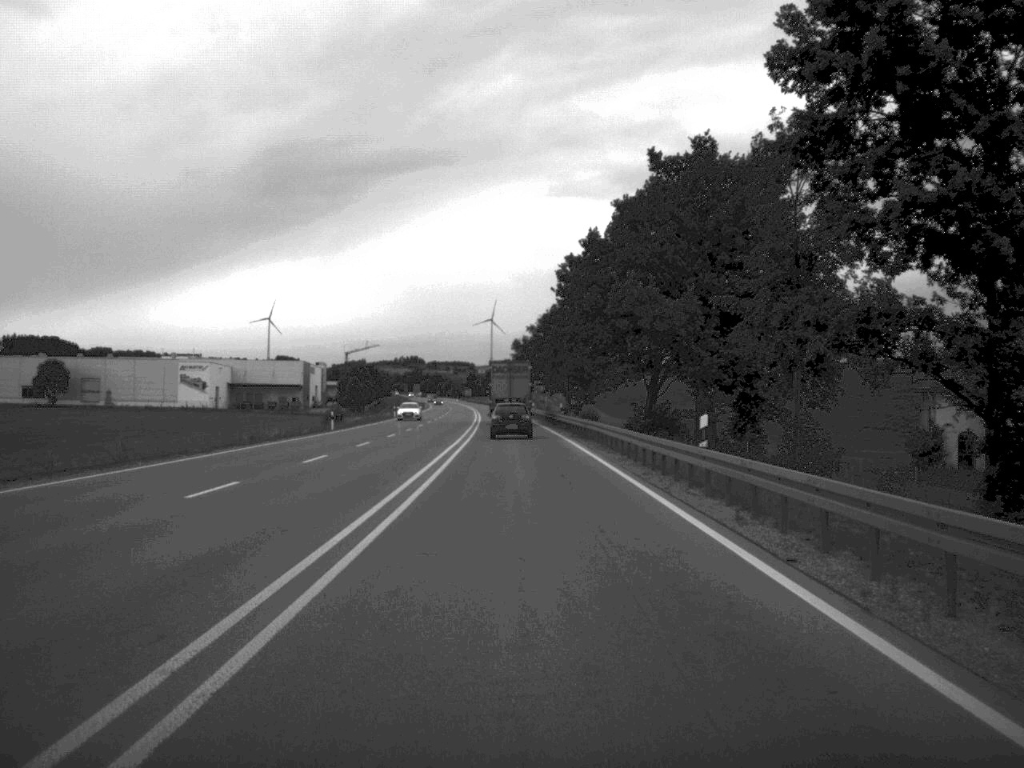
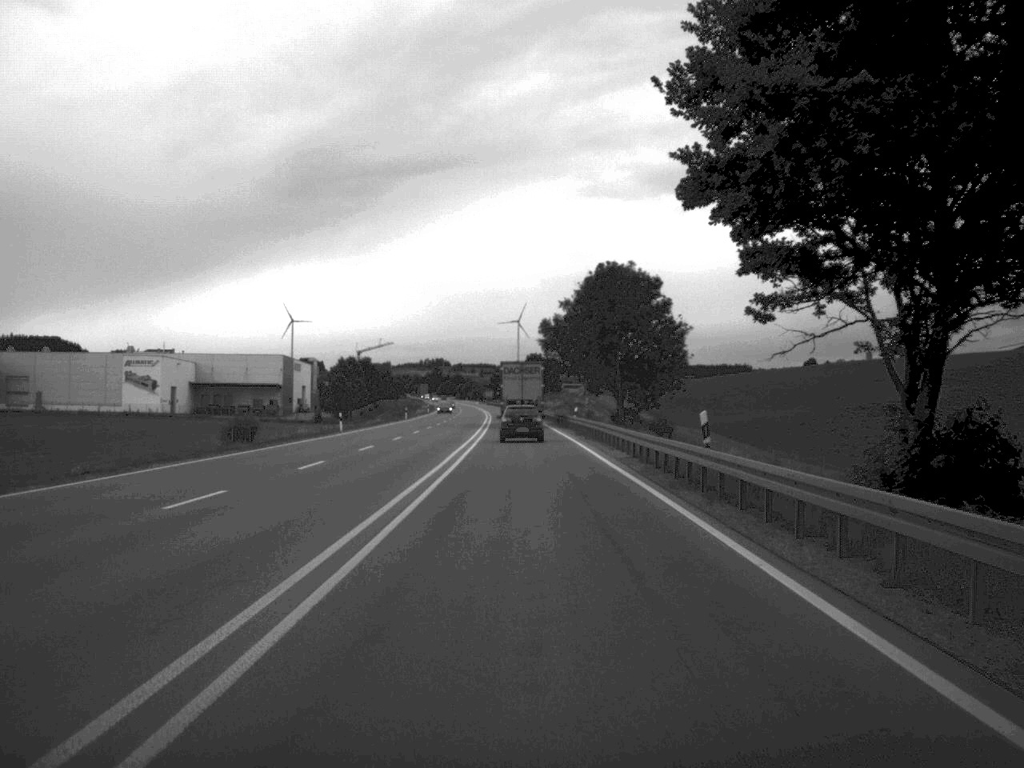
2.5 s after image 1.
(-0.6, +49.7) m; -1°
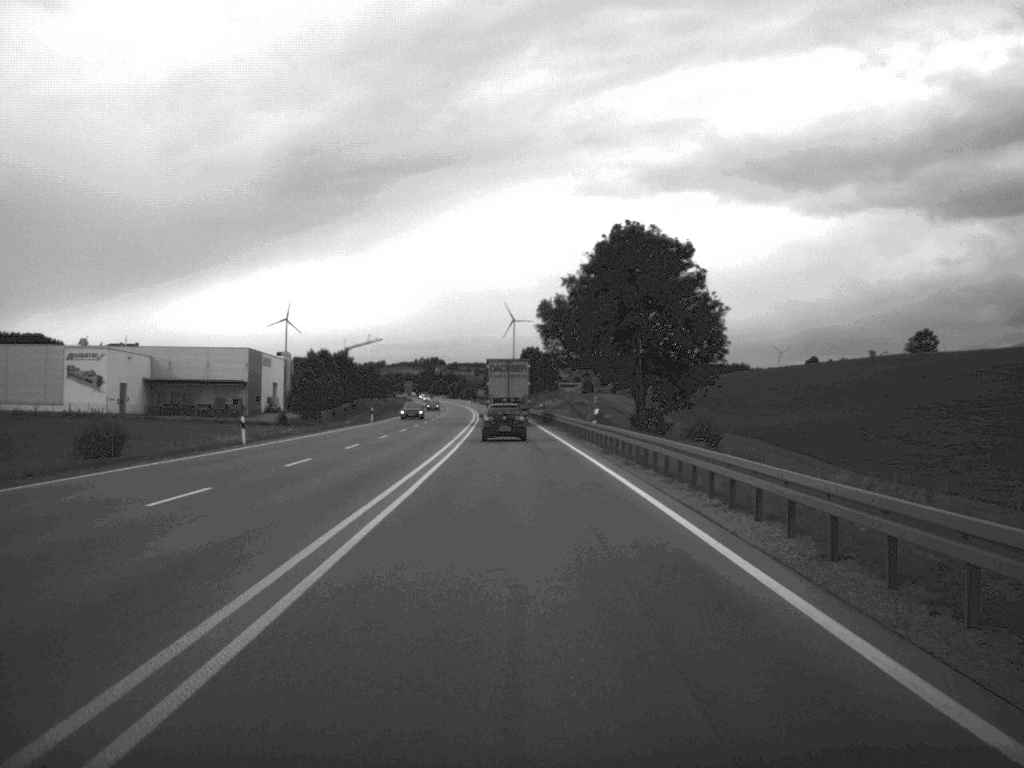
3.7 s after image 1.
(0.0, +24.0) m; 0°
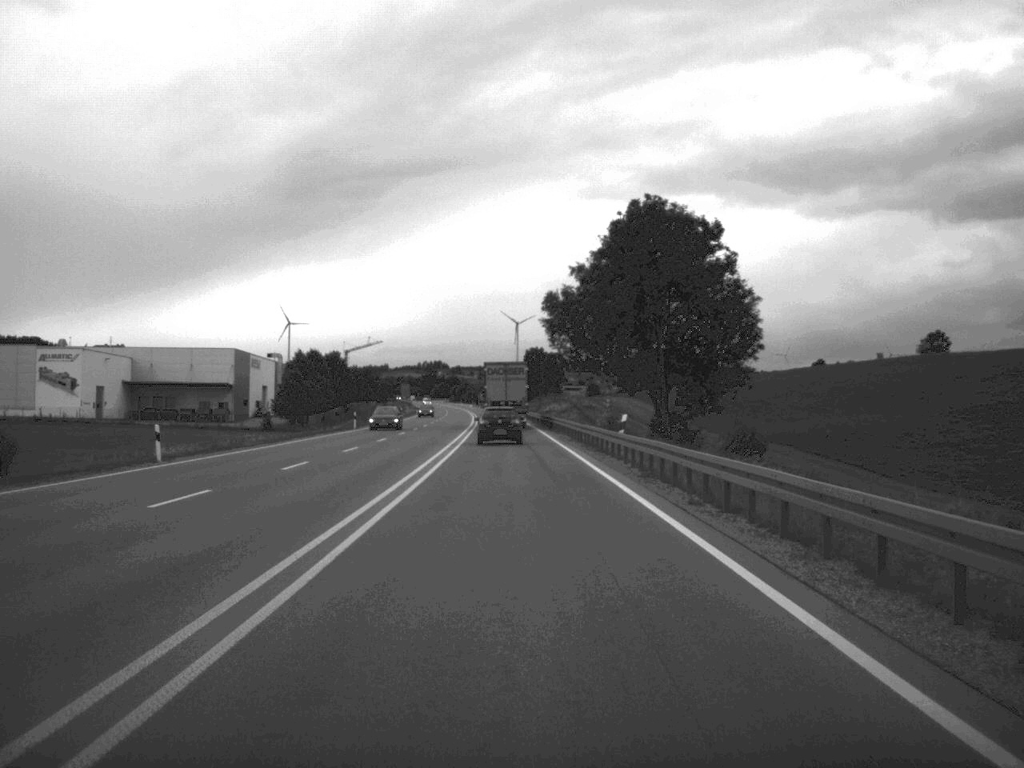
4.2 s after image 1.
(0.0, +11.7) m; 0°
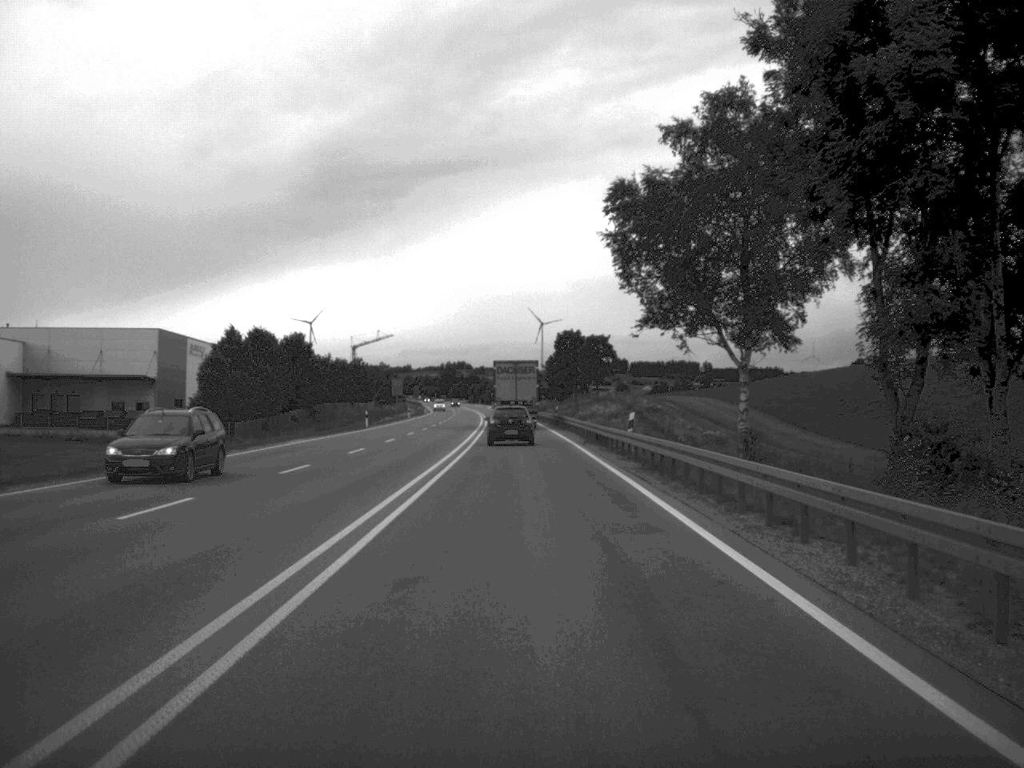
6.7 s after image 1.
(-0.8, +49.9) m; -1°
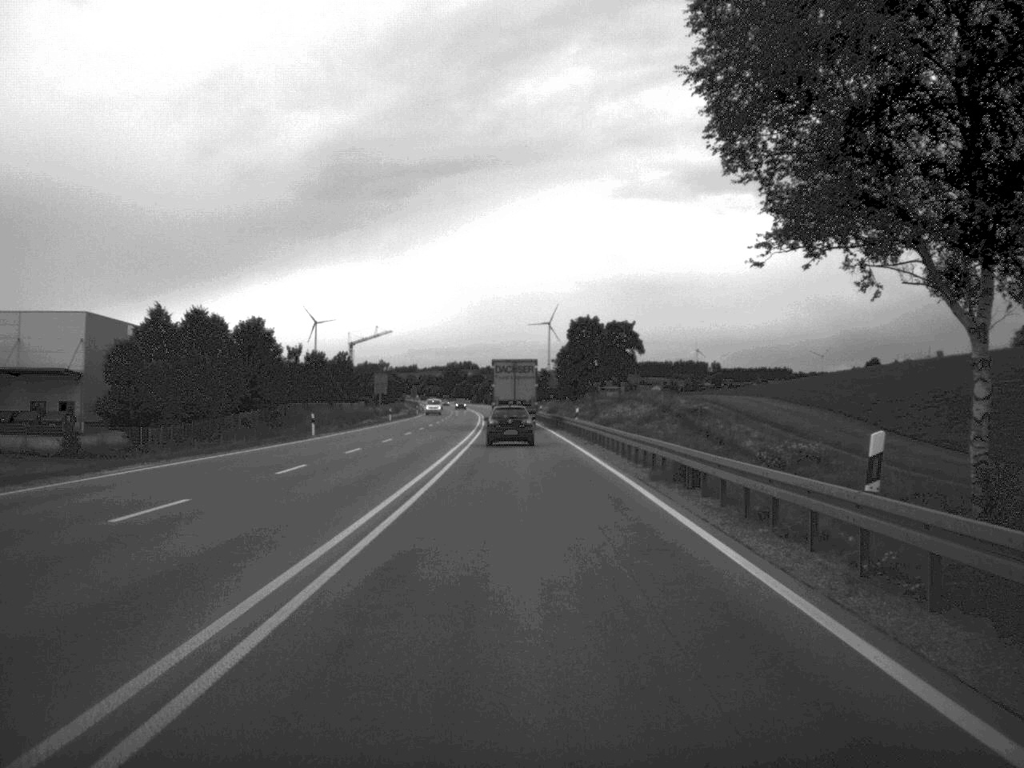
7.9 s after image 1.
(-0.1, +24.4) m; 0°
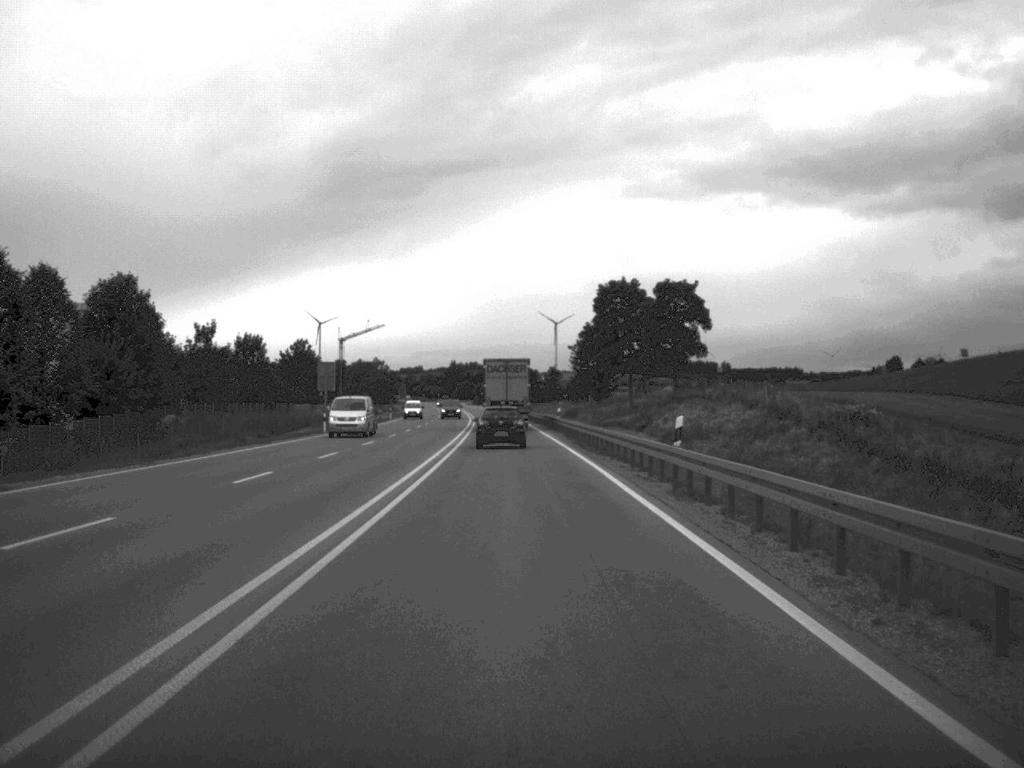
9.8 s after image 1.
(-0.1, +39.3) m; 0°
